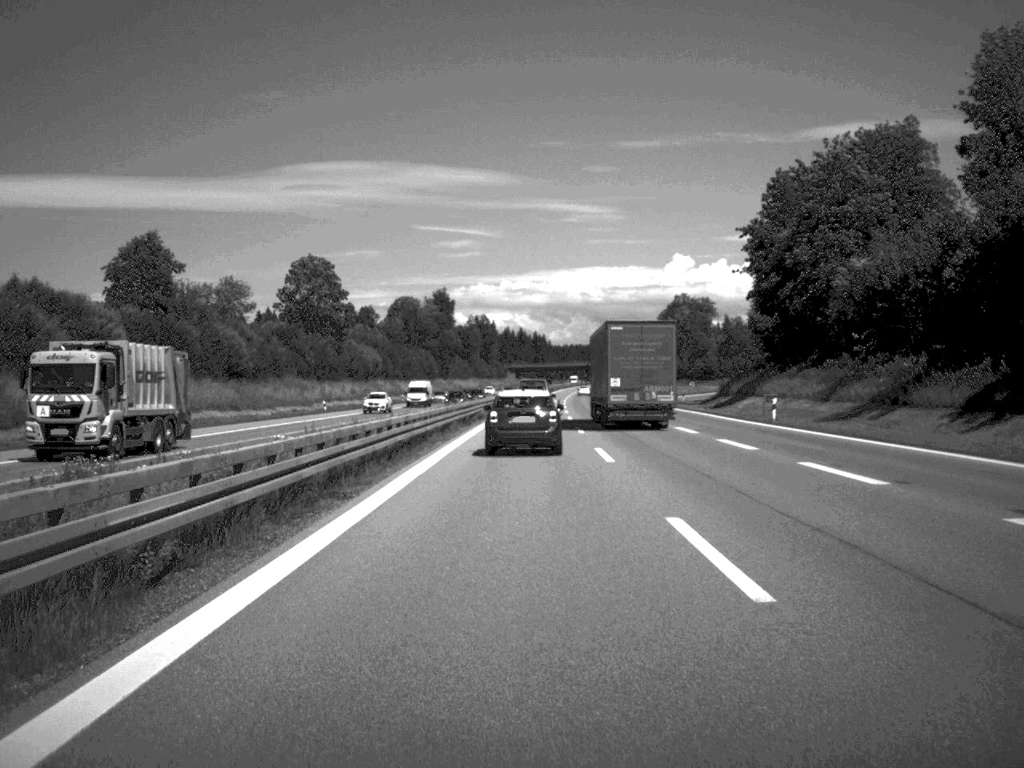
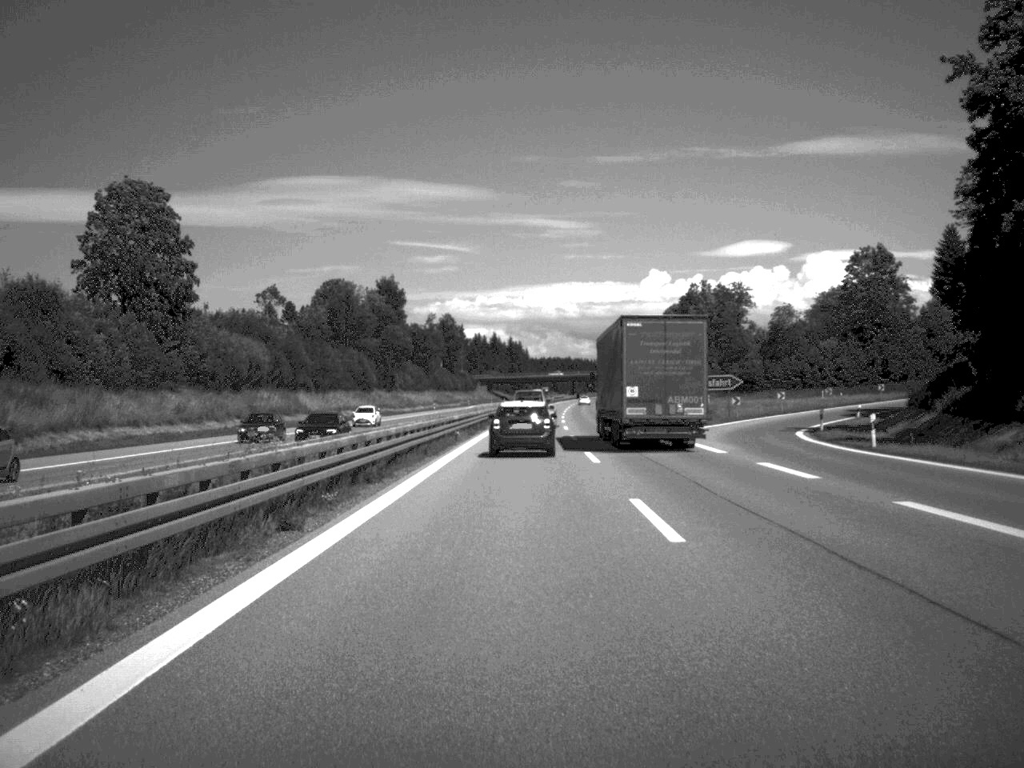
(+0.5, +66.3) m; +1°
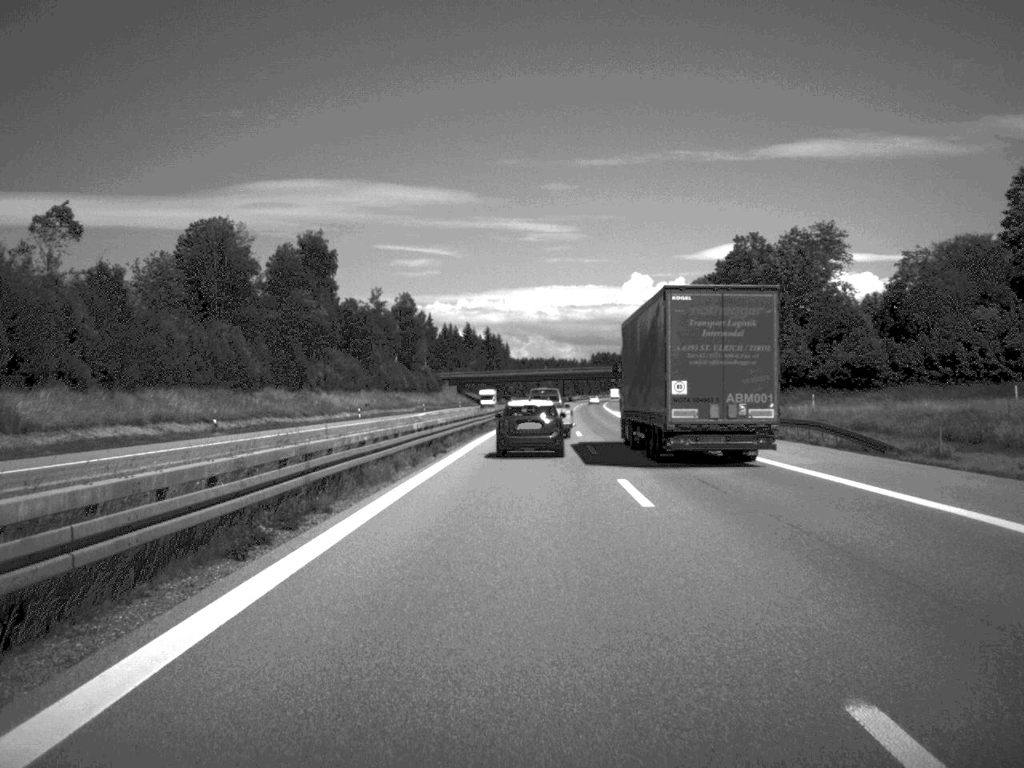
(+0.4, +66.7) m; +1°
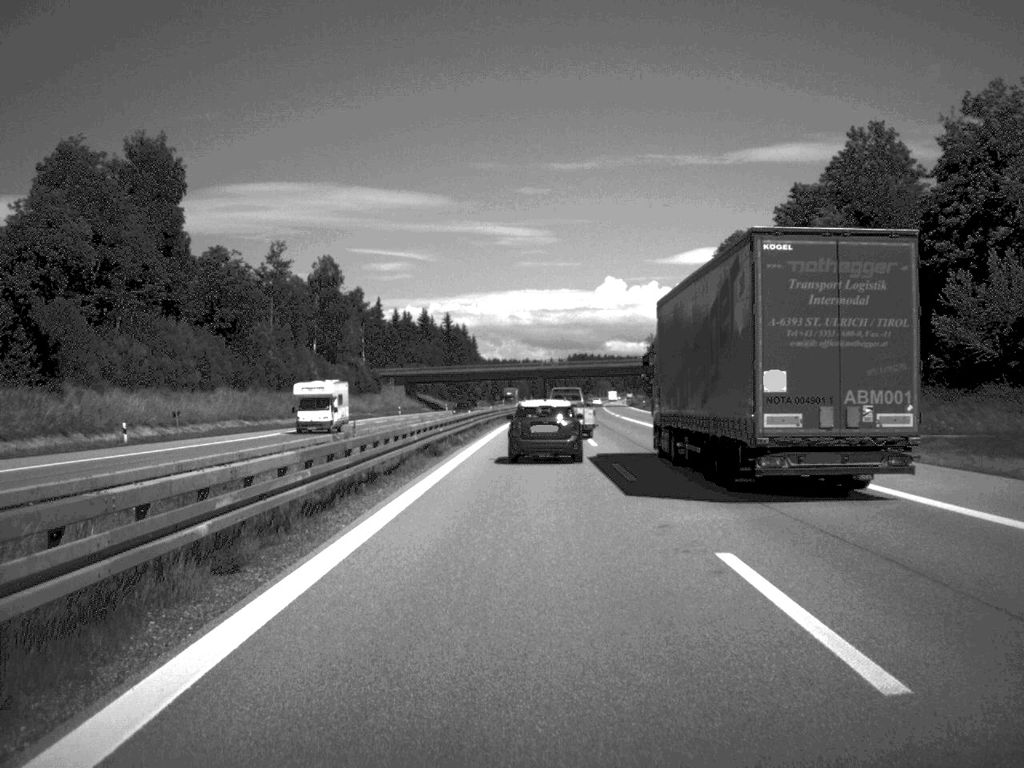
(+0.5, +64.7) m; +1°
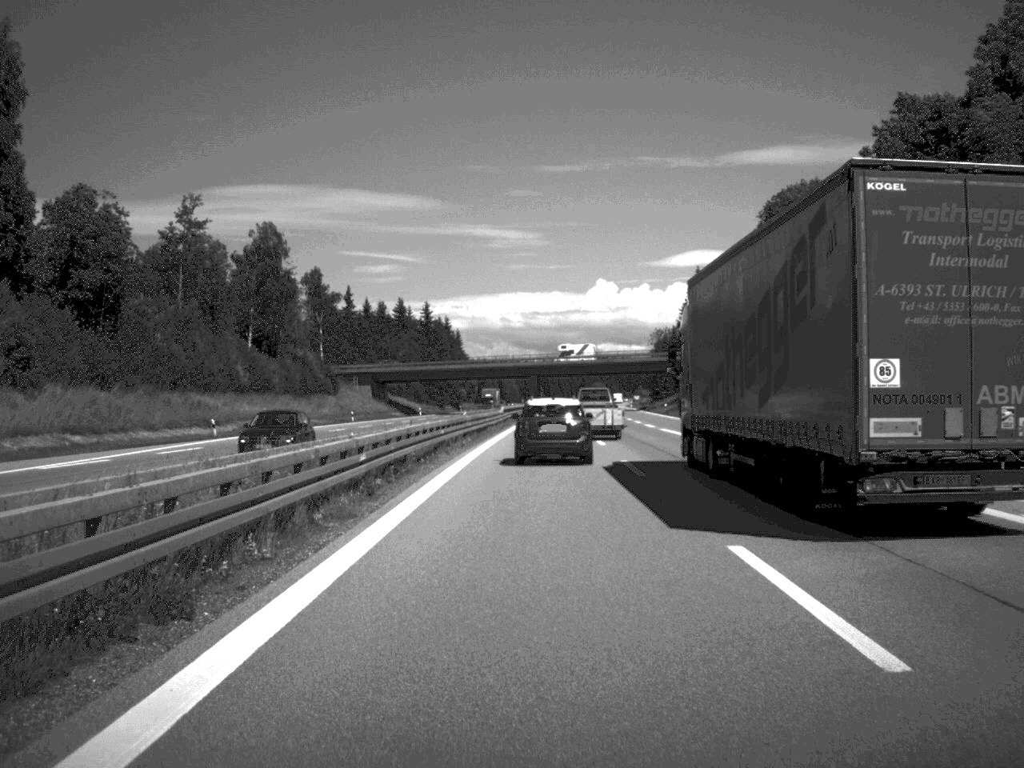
(+0.1, +34.8) m; 0°
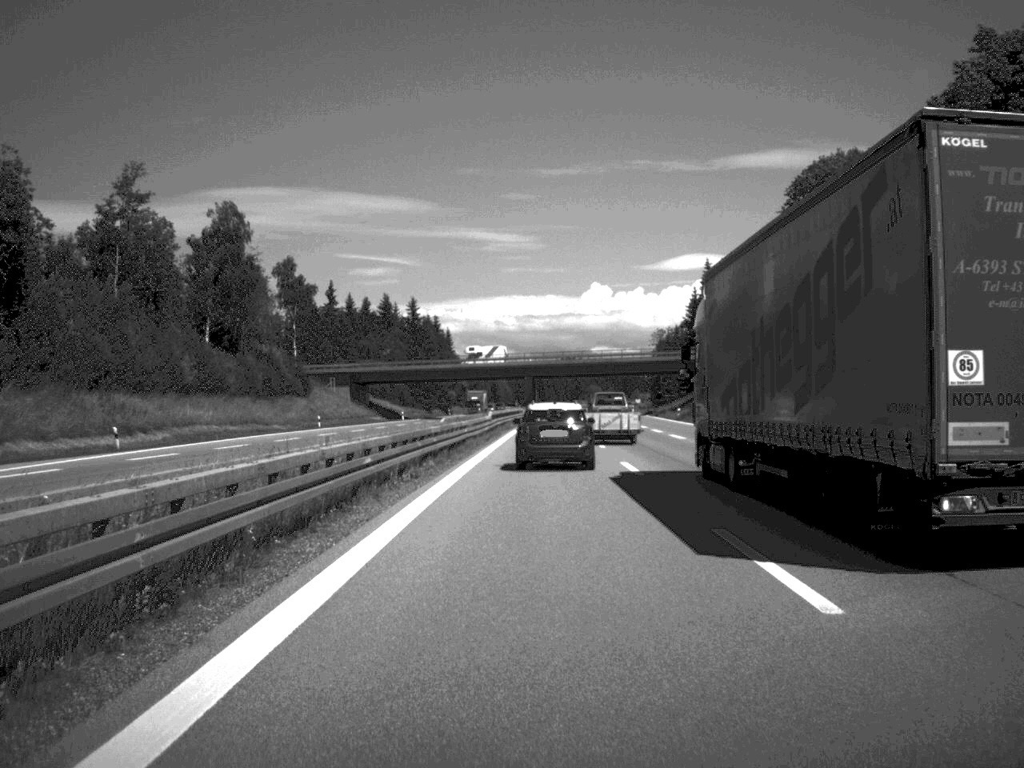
(0.0, +15.9) m; 0°
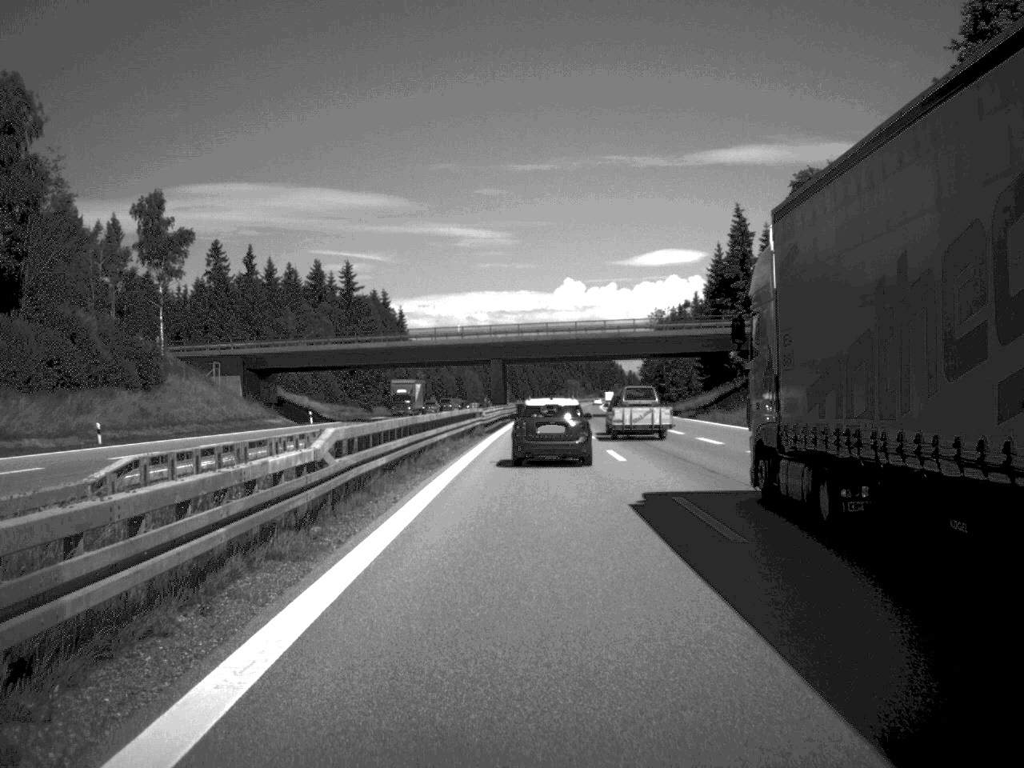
(+0.4, +48.7) m; +1°
